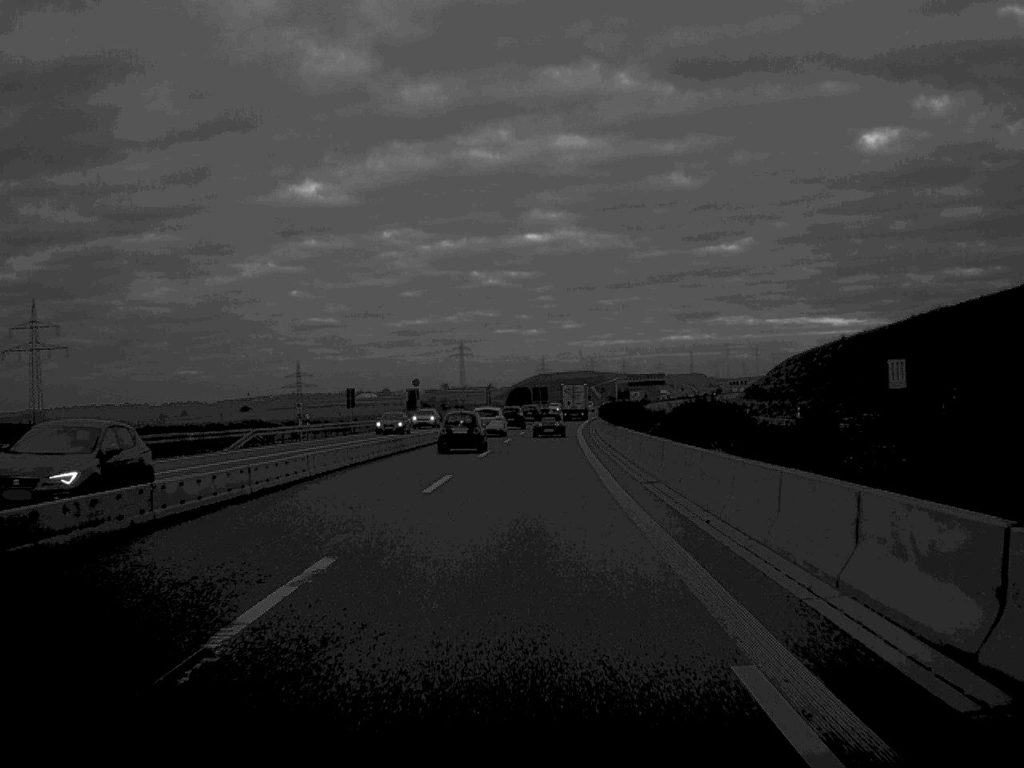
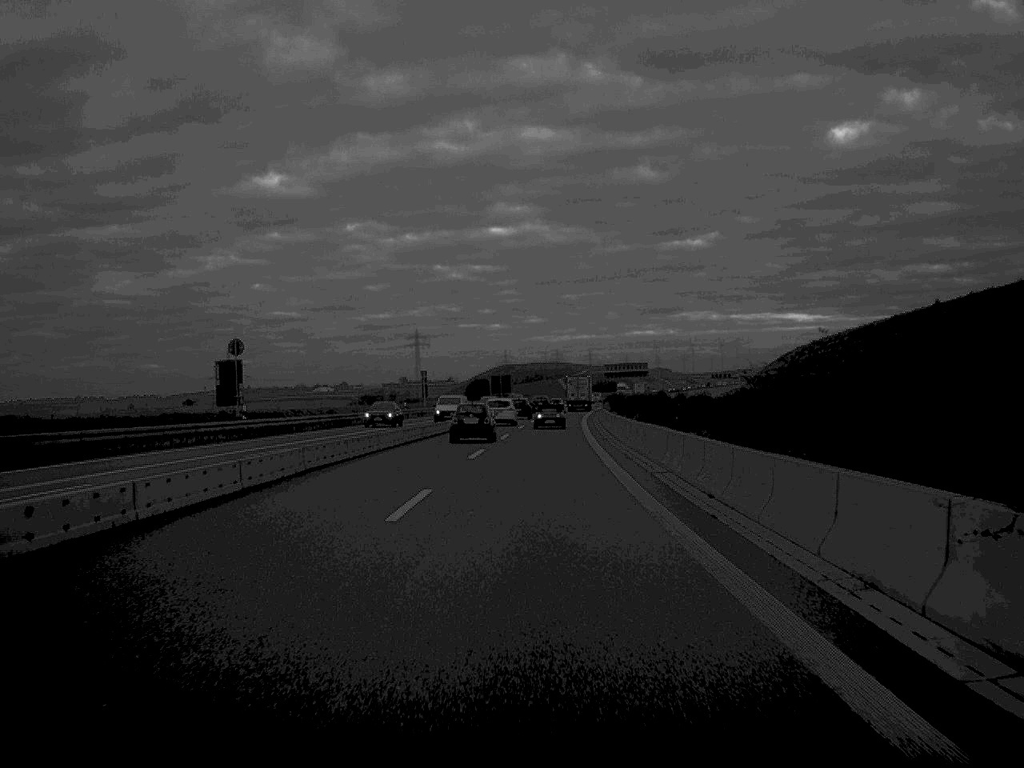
(+0.8, +61.5) m; +2°
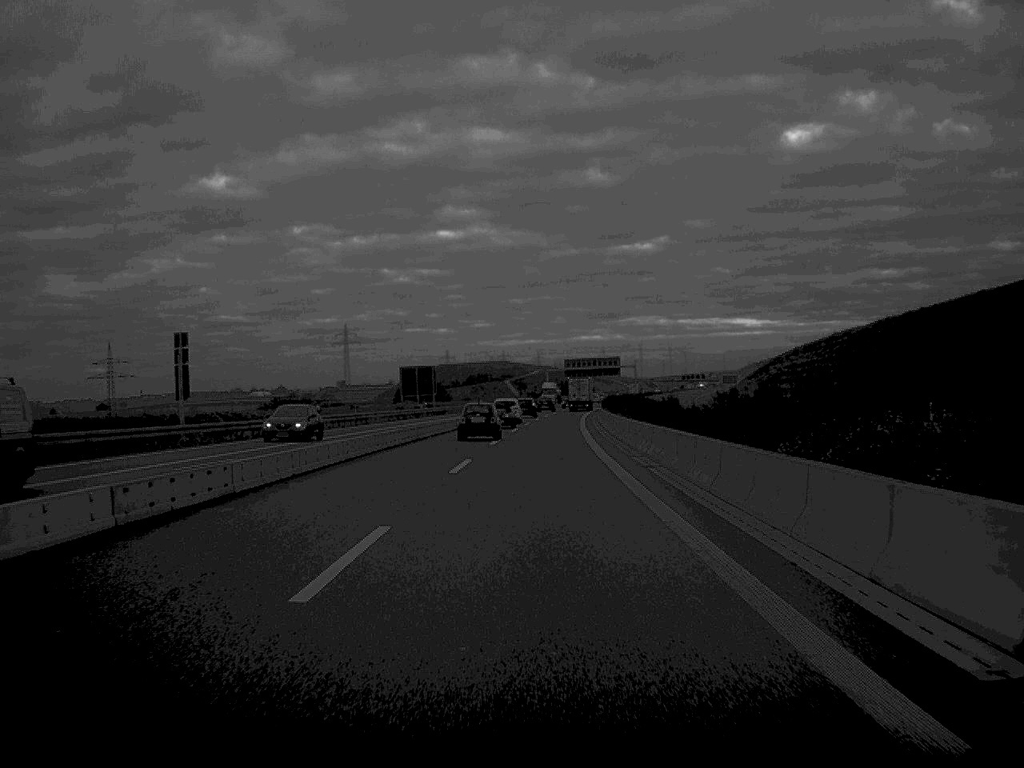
(+1.6, +78.6) m; +2°
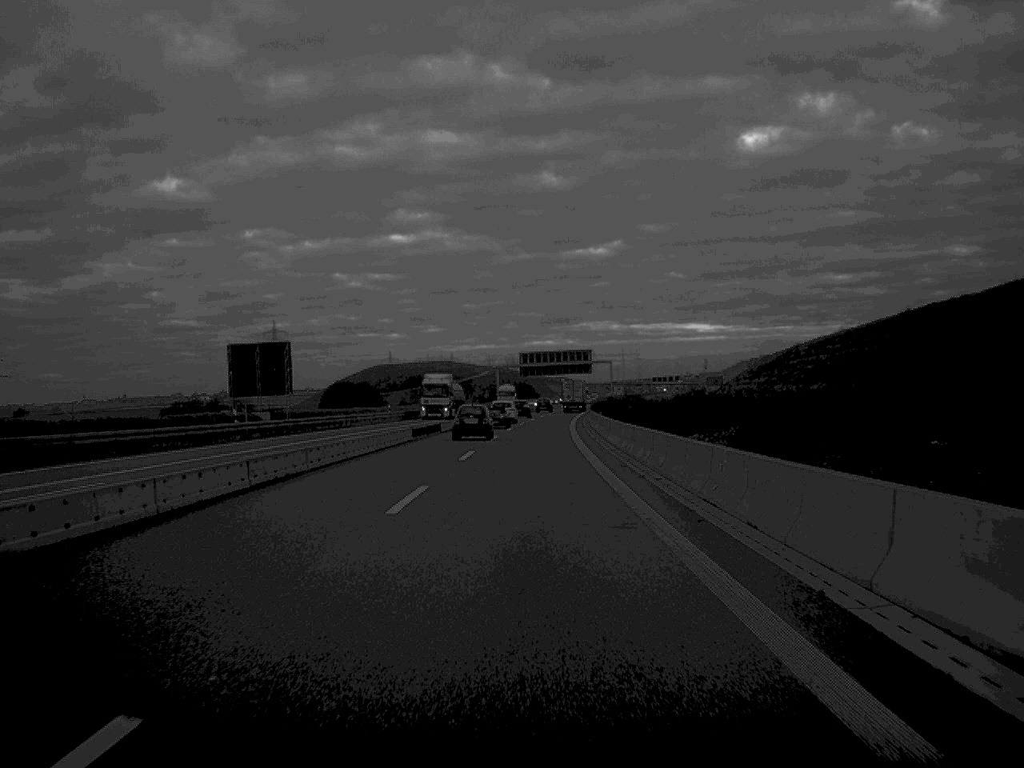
(+1.1, +63.4) m; +2°
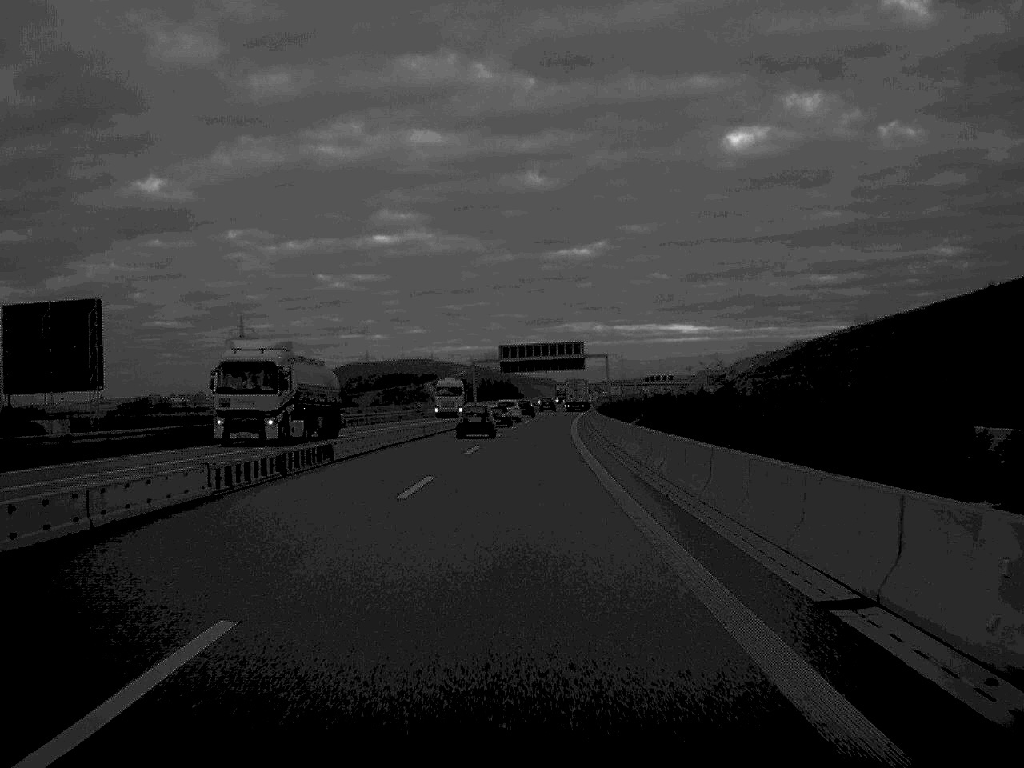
(+0.2, +32.2) m; +1°
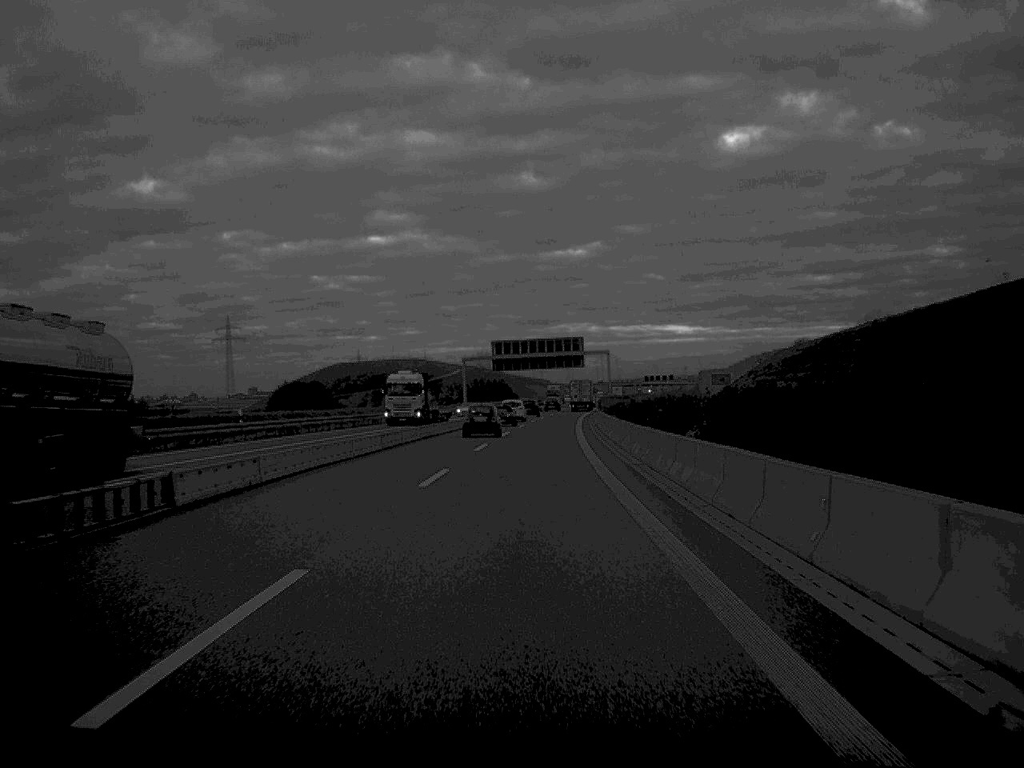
(0.0, +15.2) m; 0°
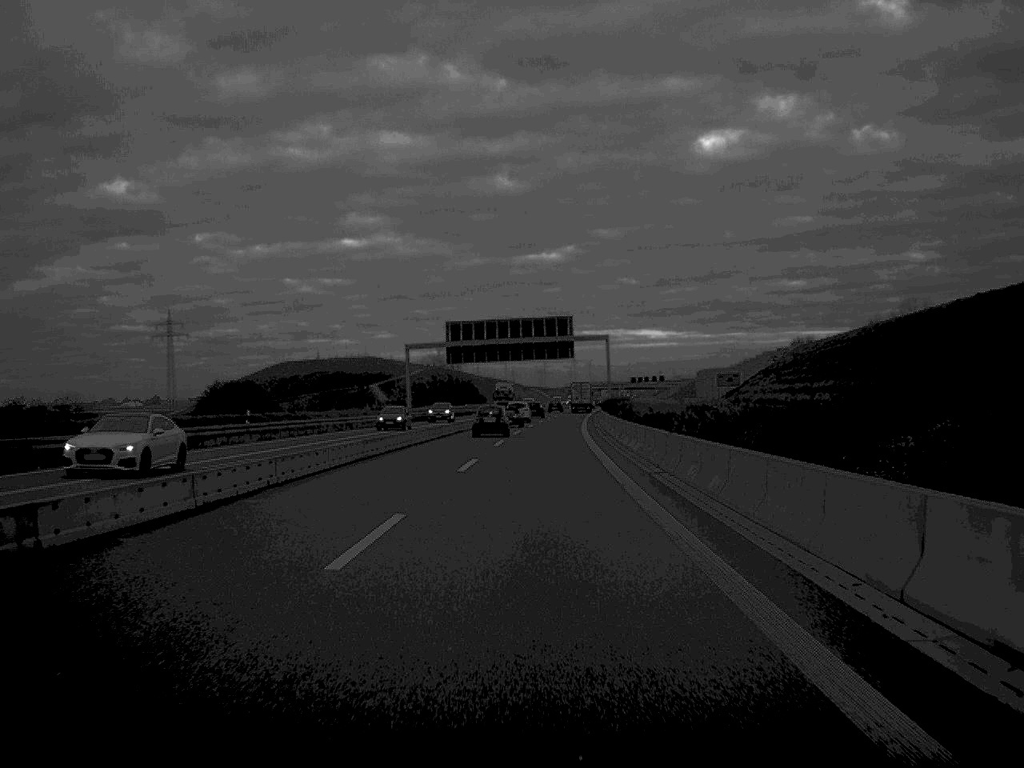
(+0.4, +47.9) m; +1°
